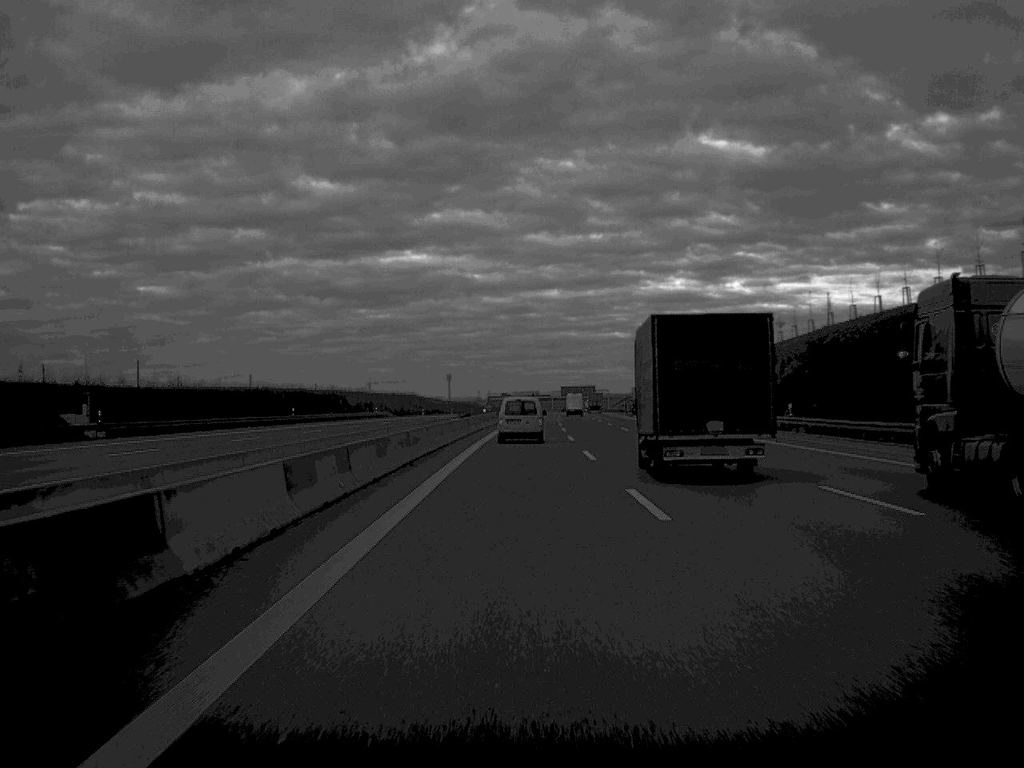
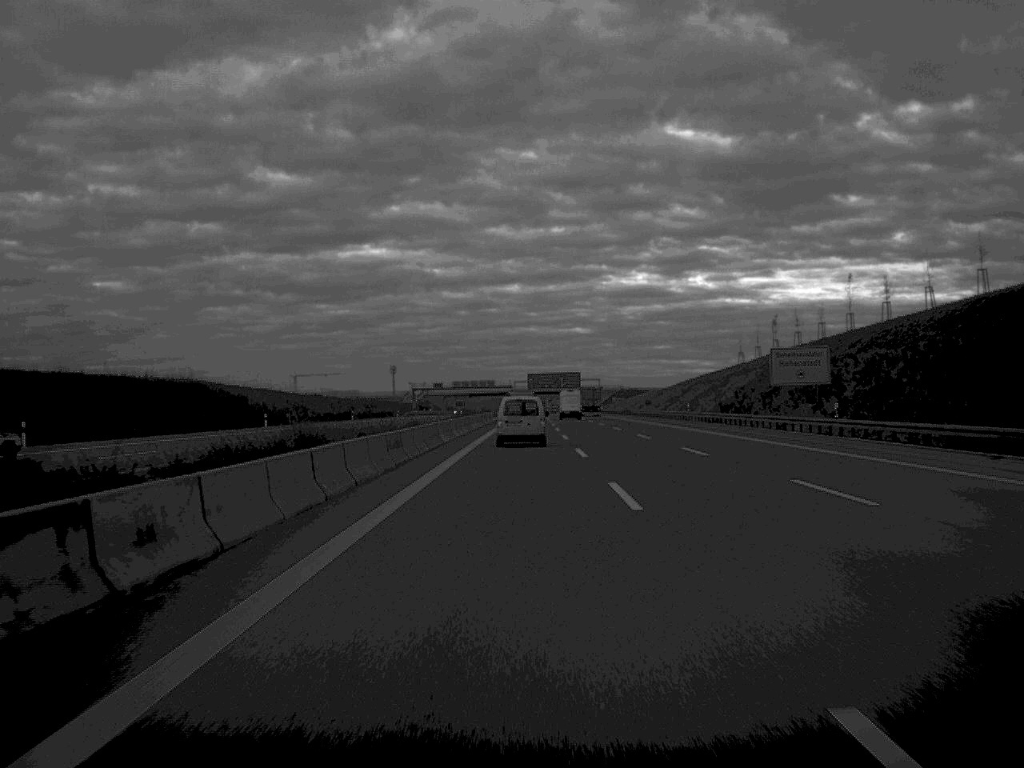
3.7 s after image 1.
(+2.4, +159.3) m; +2°
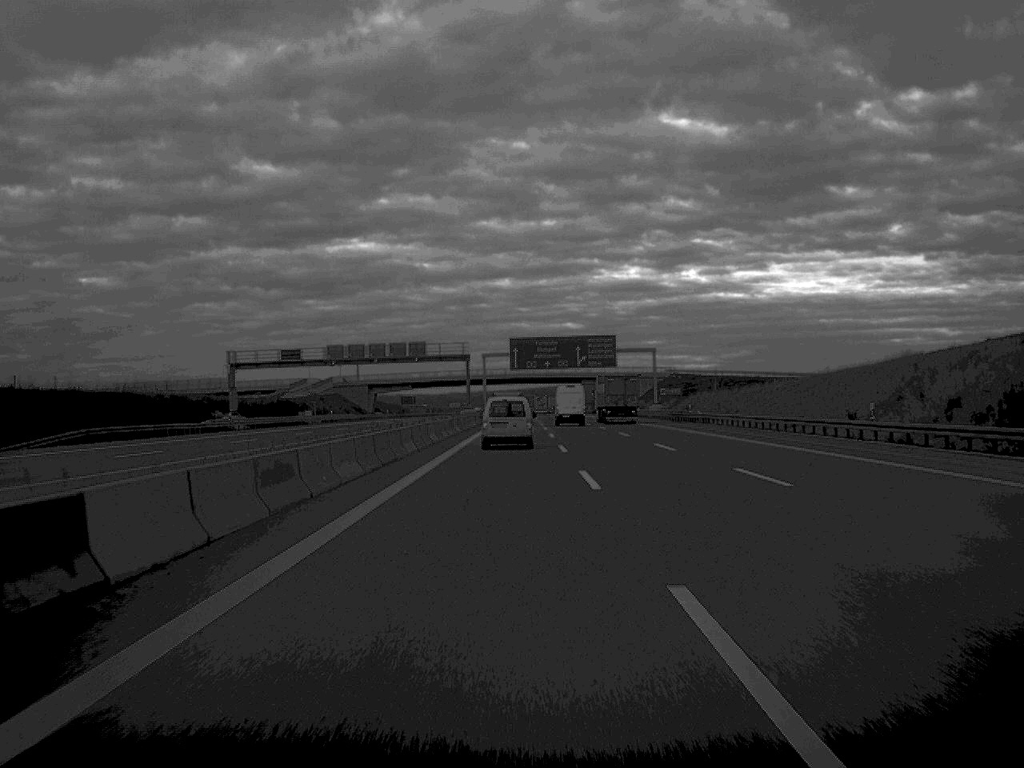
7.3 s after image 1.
(+1.0, +156.4) m; 0°
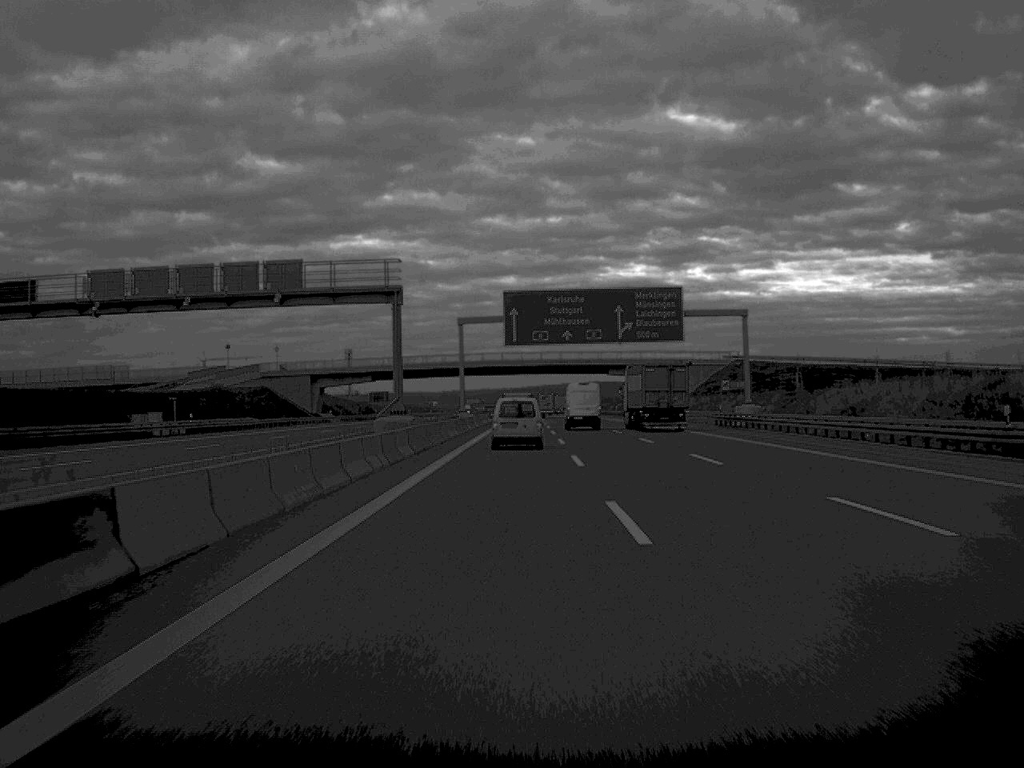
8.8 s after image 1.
(-0.1, +62.1) m; 0°
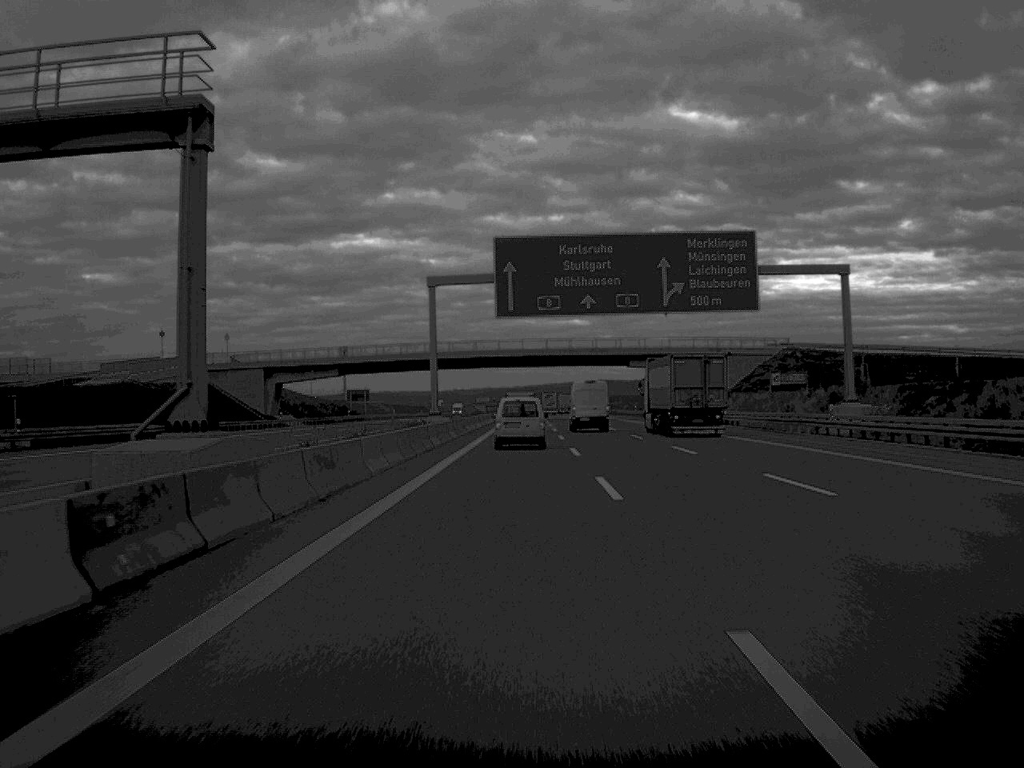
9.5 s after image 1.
(0.0, +29.6) m; 0°
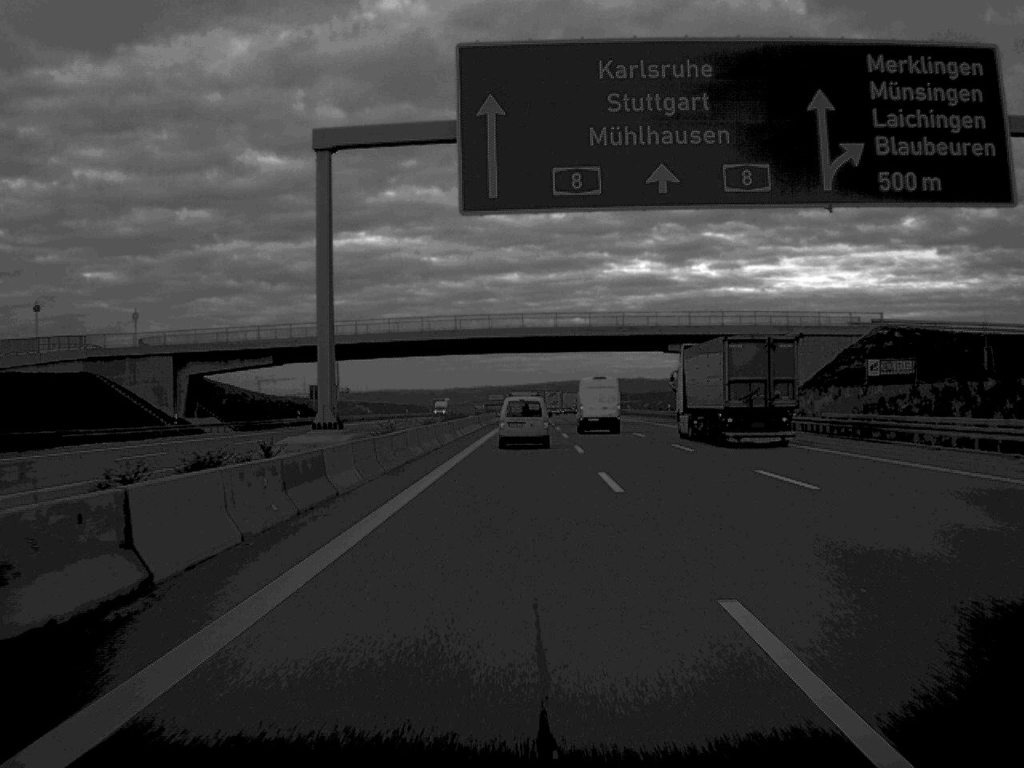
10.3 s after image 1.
(0.0, +33.8) m; 0°
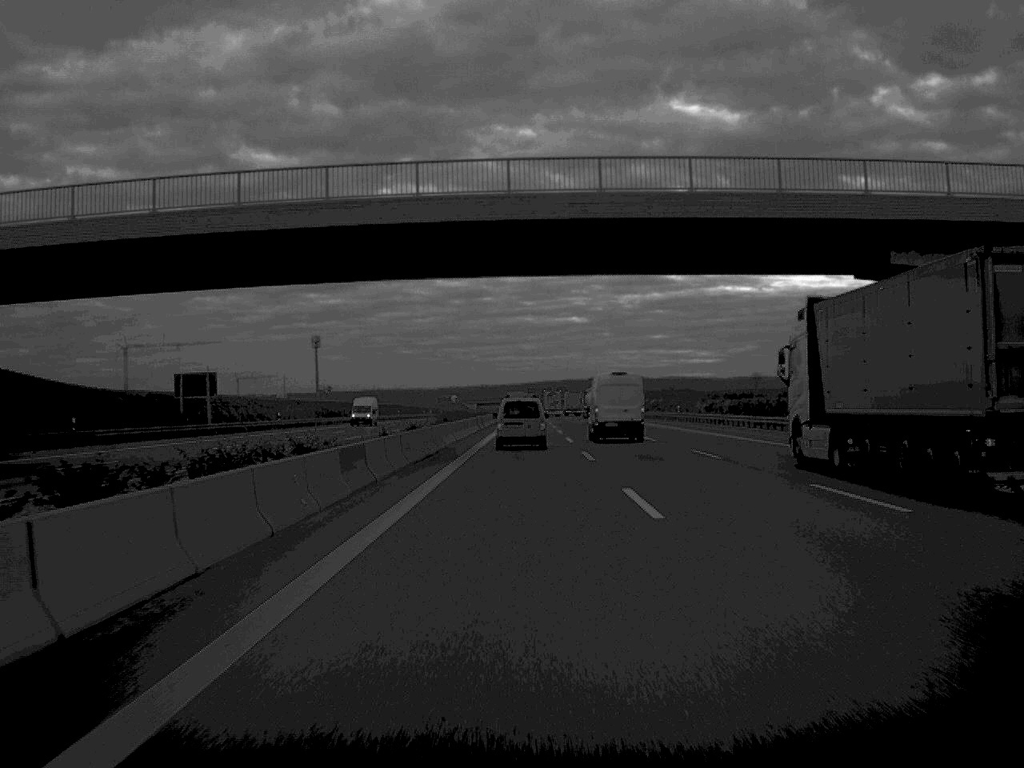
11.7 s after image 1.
(+0.1, +59.1) m; 0°
